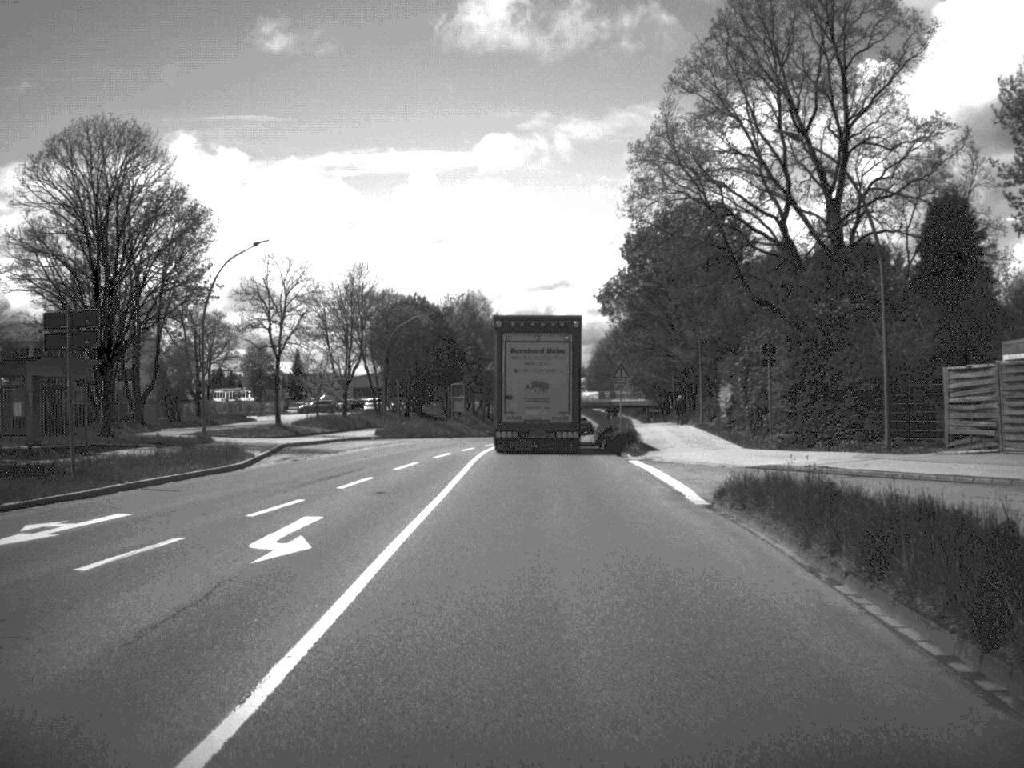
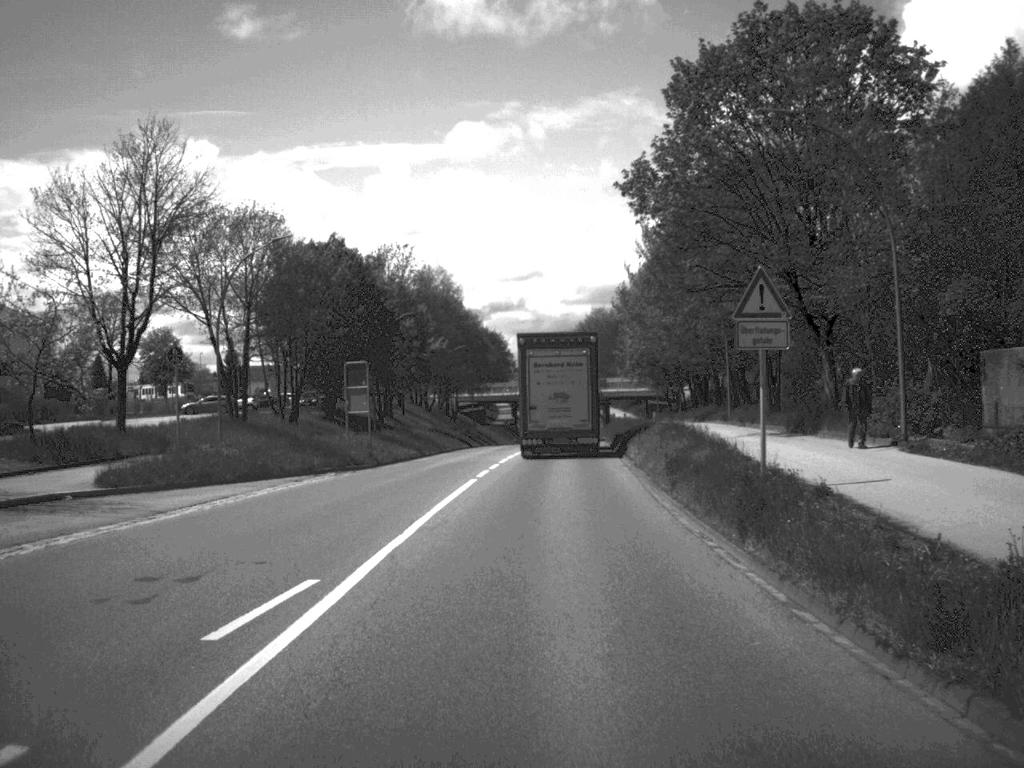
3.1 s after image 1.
(+0.3, +38.2) m; +1°
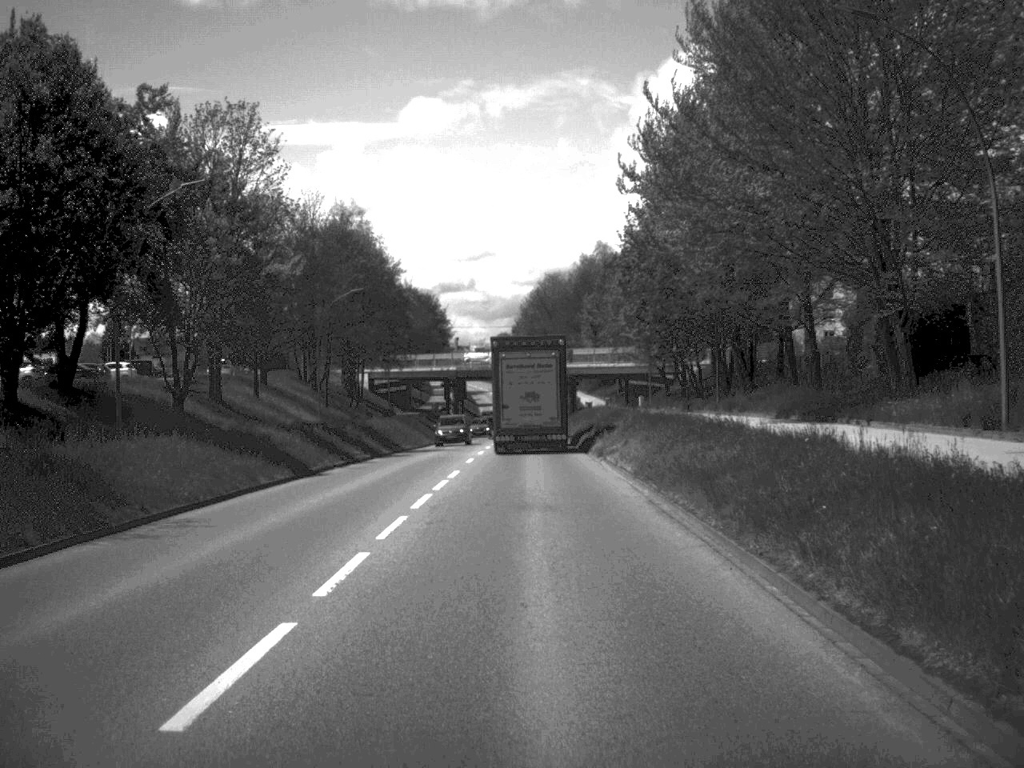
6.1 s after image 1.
(+0.9, +41.0) m; +2°
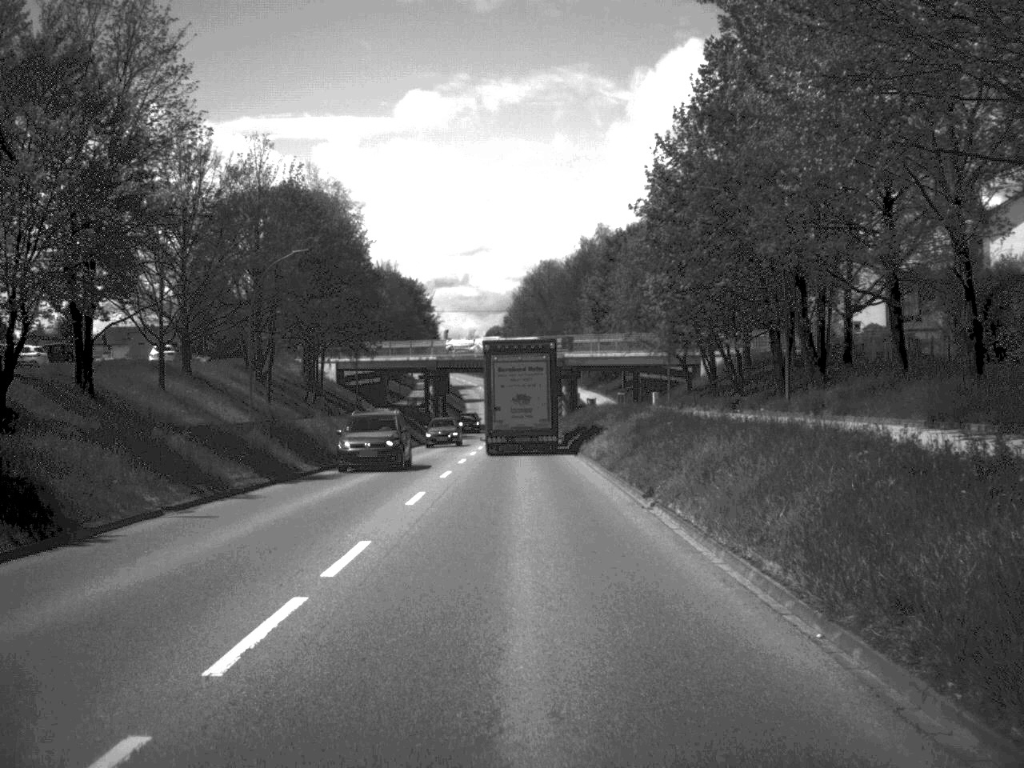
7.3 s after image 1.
(+0.1, +16.4) m; 0°
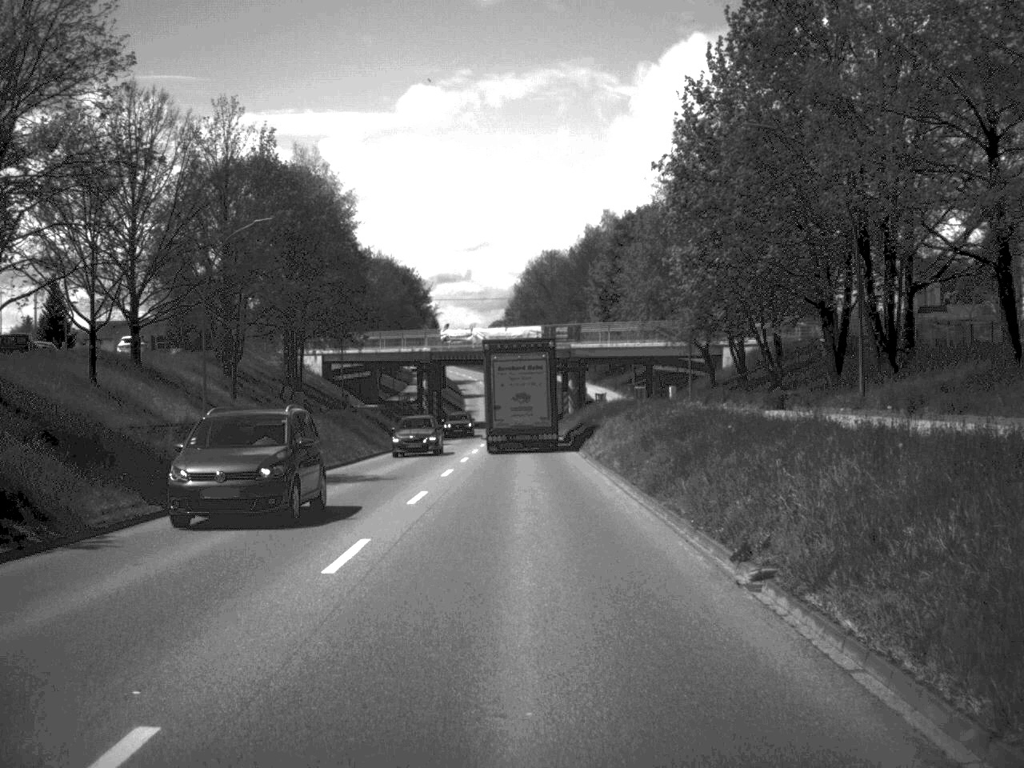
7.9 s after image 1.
(0.0, +8.2) m; 0°
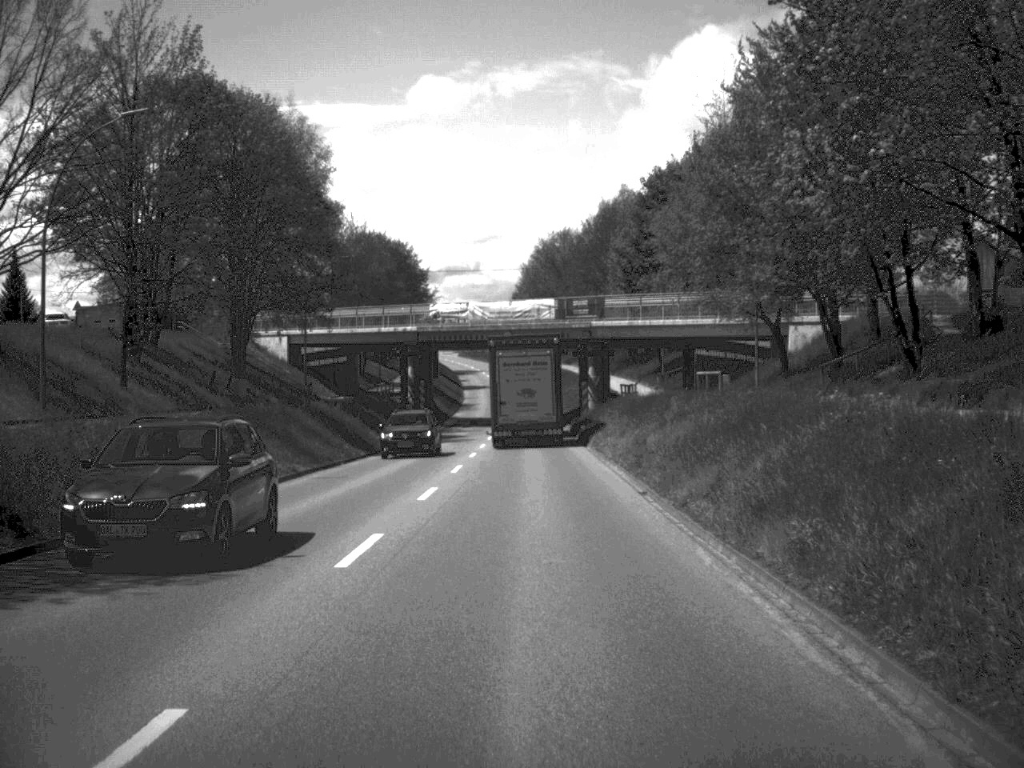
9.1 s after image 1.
(-0.1, +17.2) m; 0°
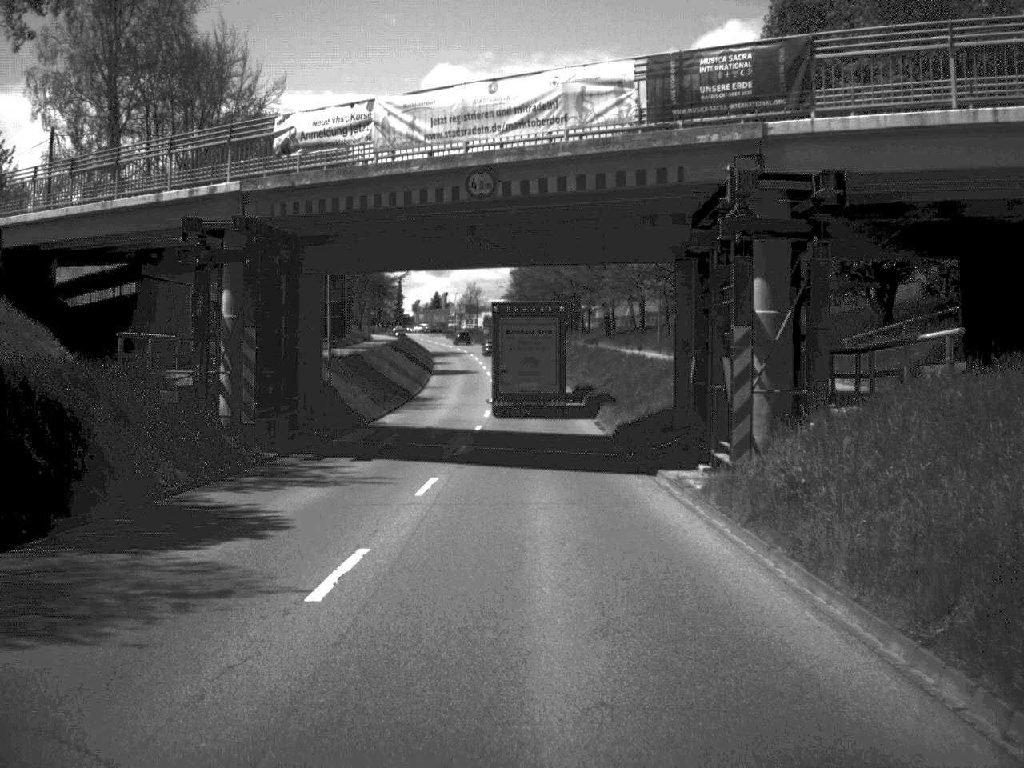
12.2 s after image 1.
(-0.1, +46.8) m; 0°
